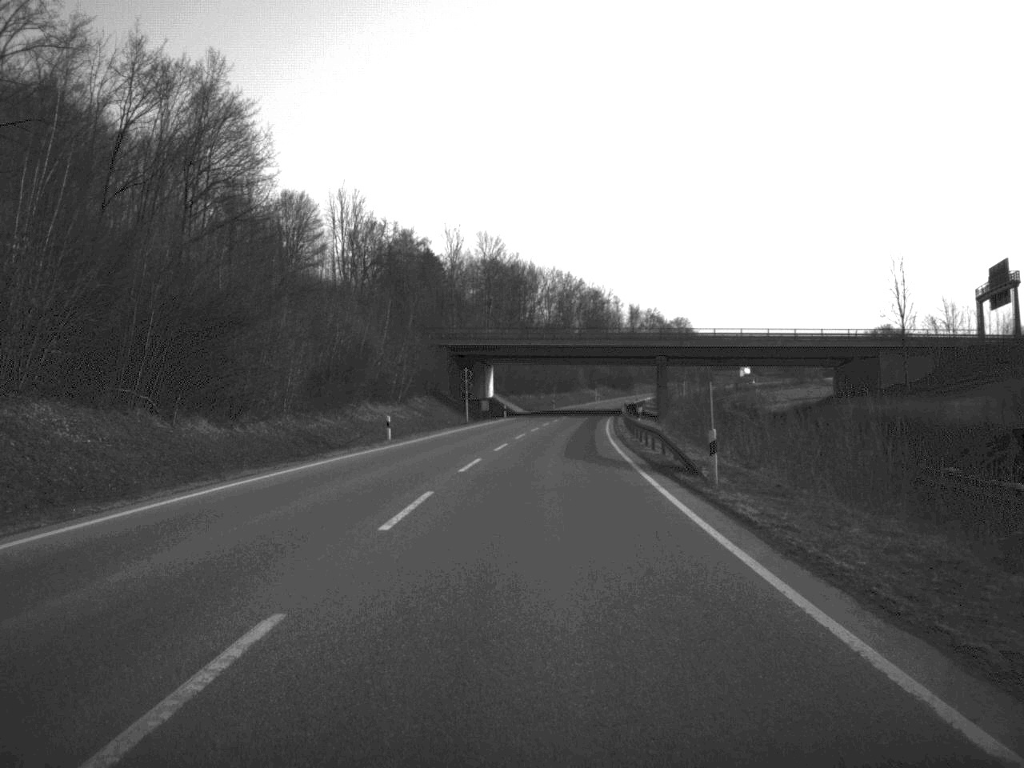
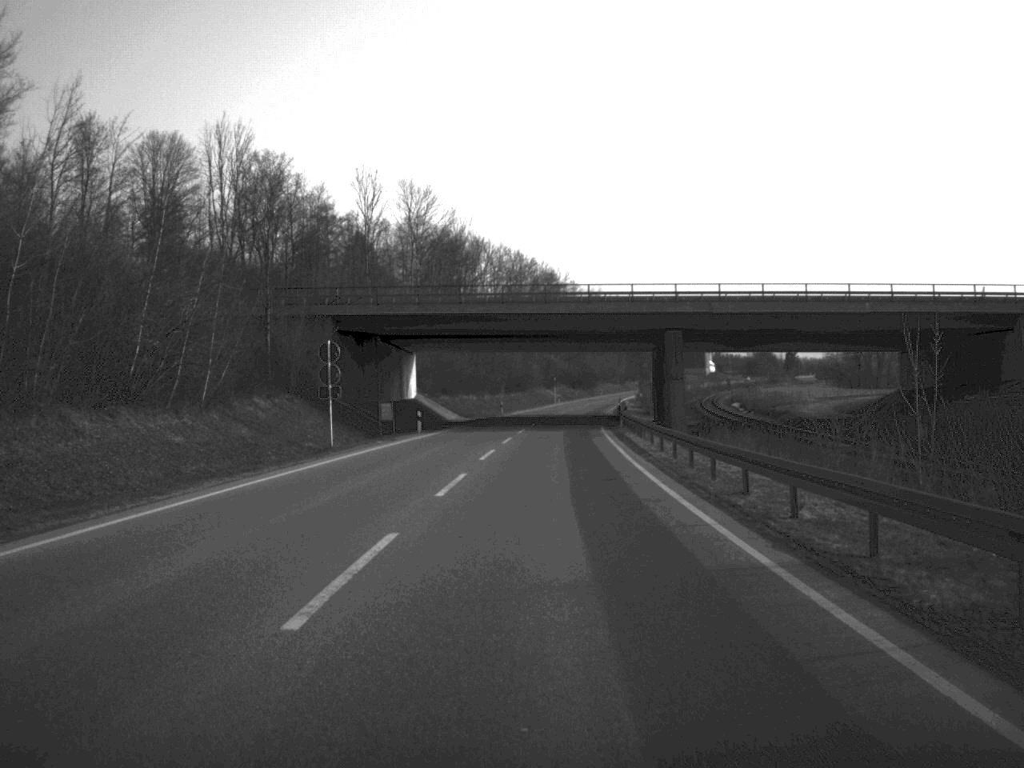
(+0.9, +43.8) m; +2°
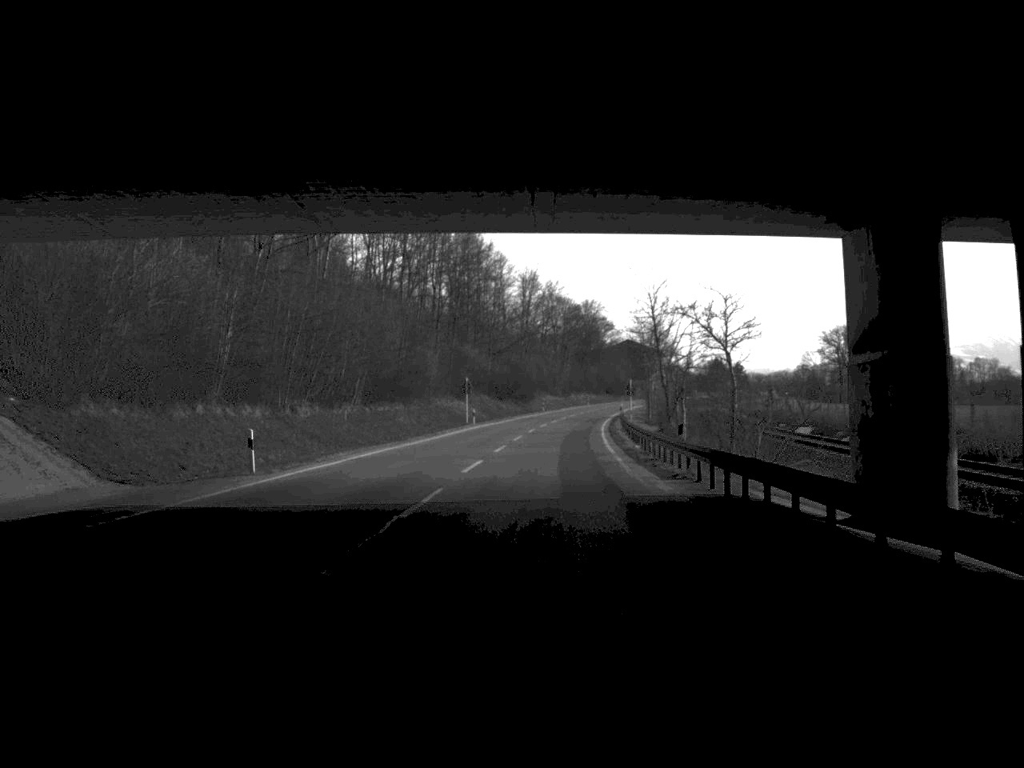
(+2.6, +76.7) m; +4°
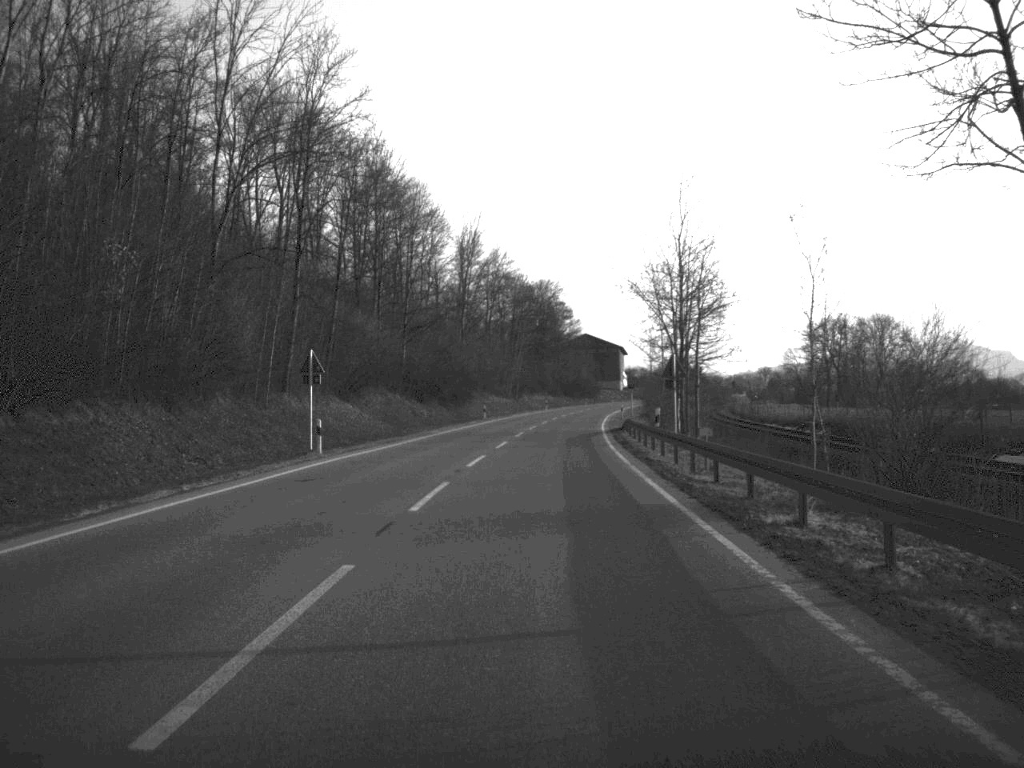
(+1.0, +48.2) m; +2°
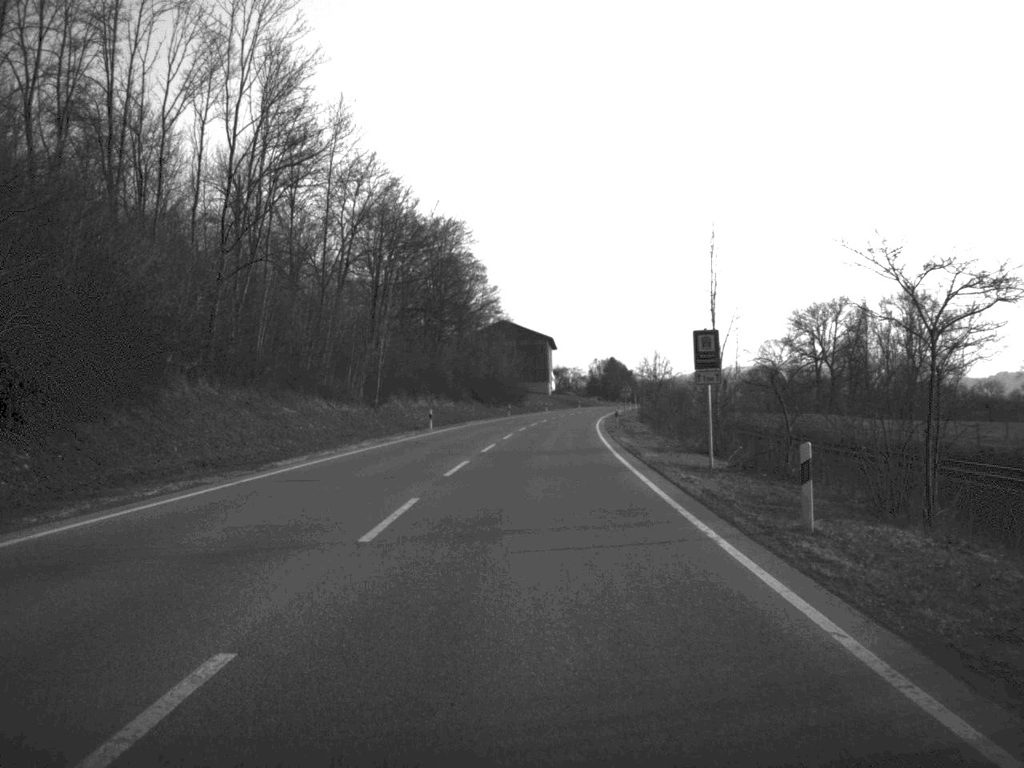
(+2.7, +77.9) m; +4°
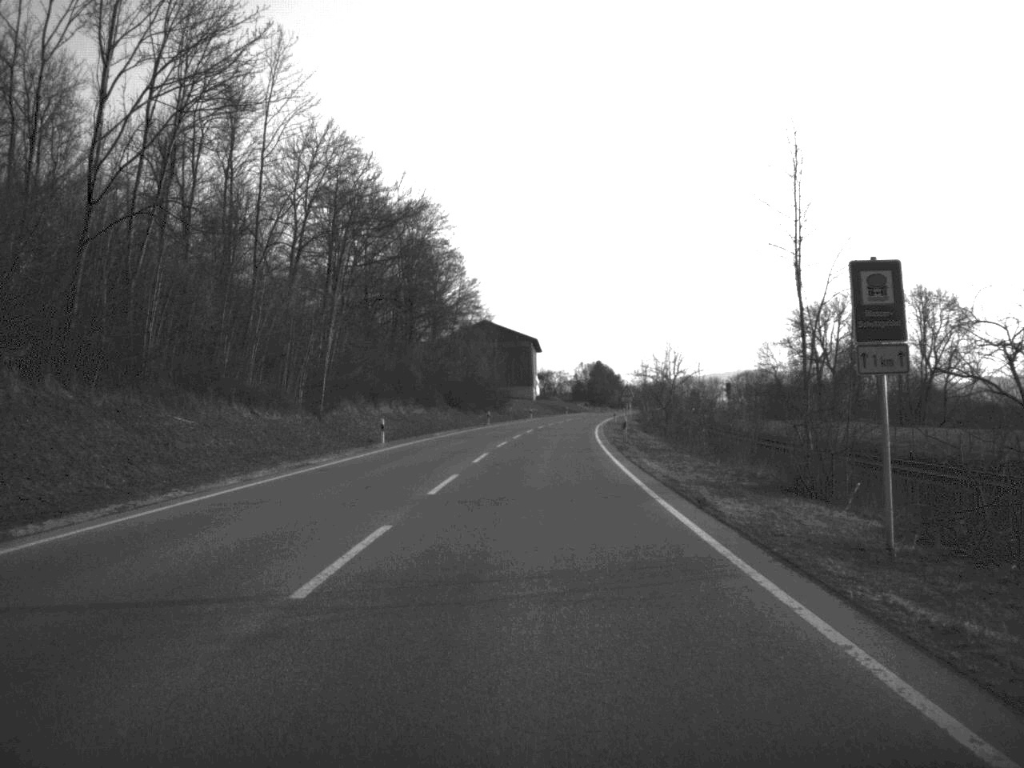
(+0.1, +15.5) m; +1°
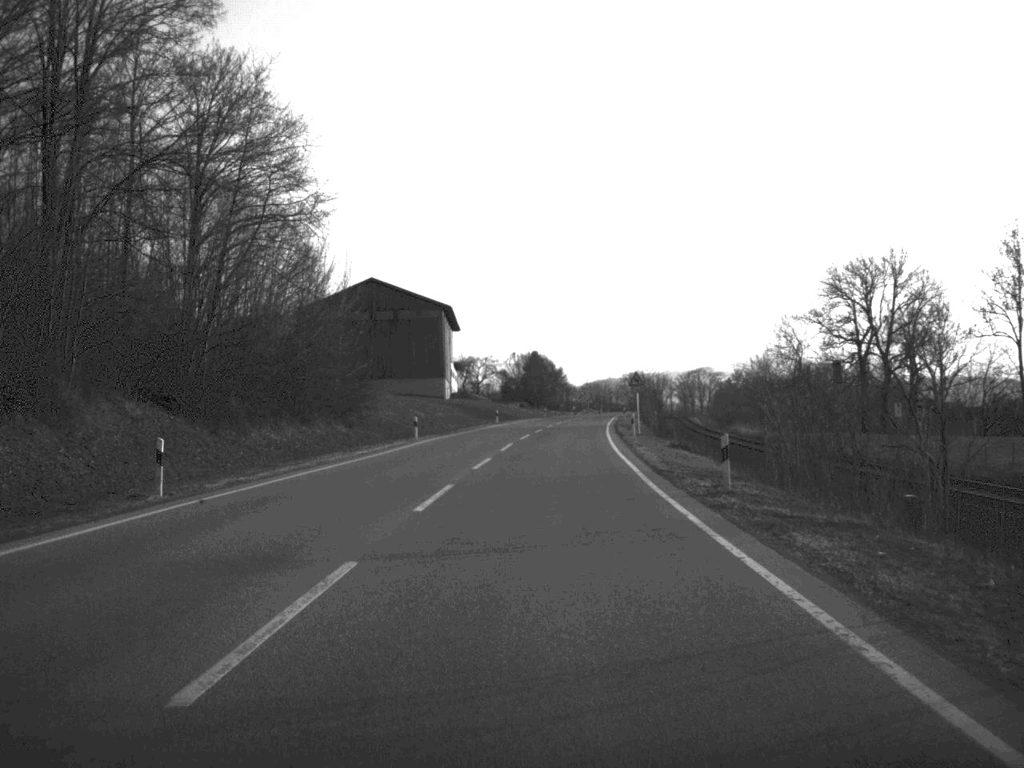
(+2.3, +77.3) m; +3°
